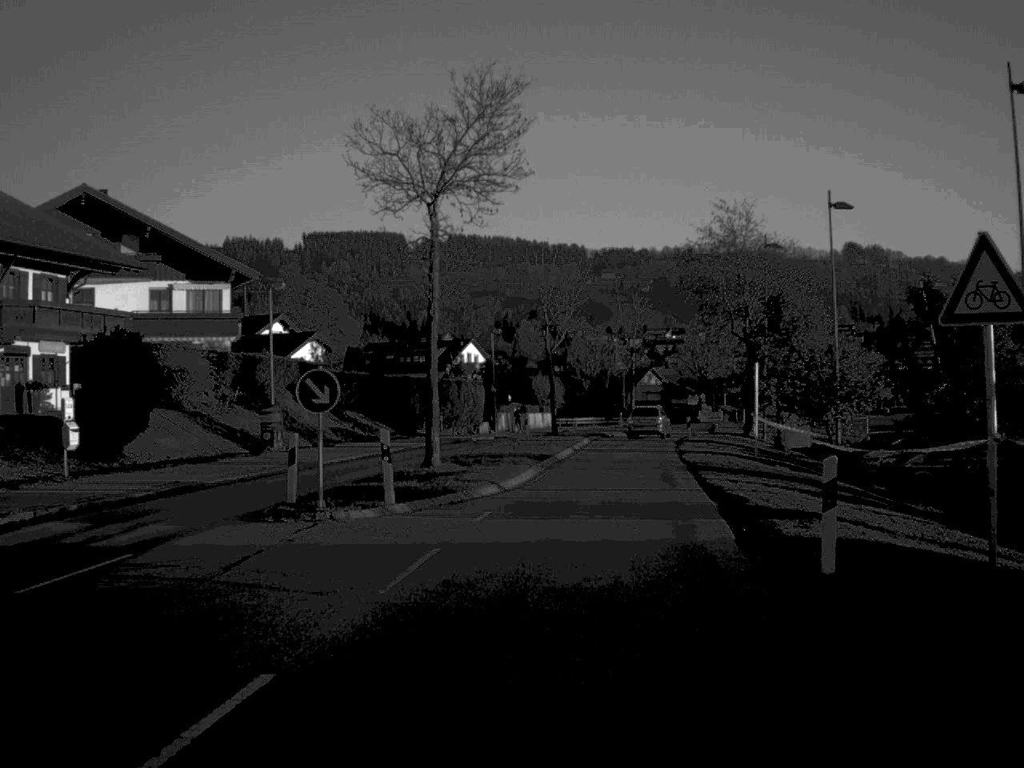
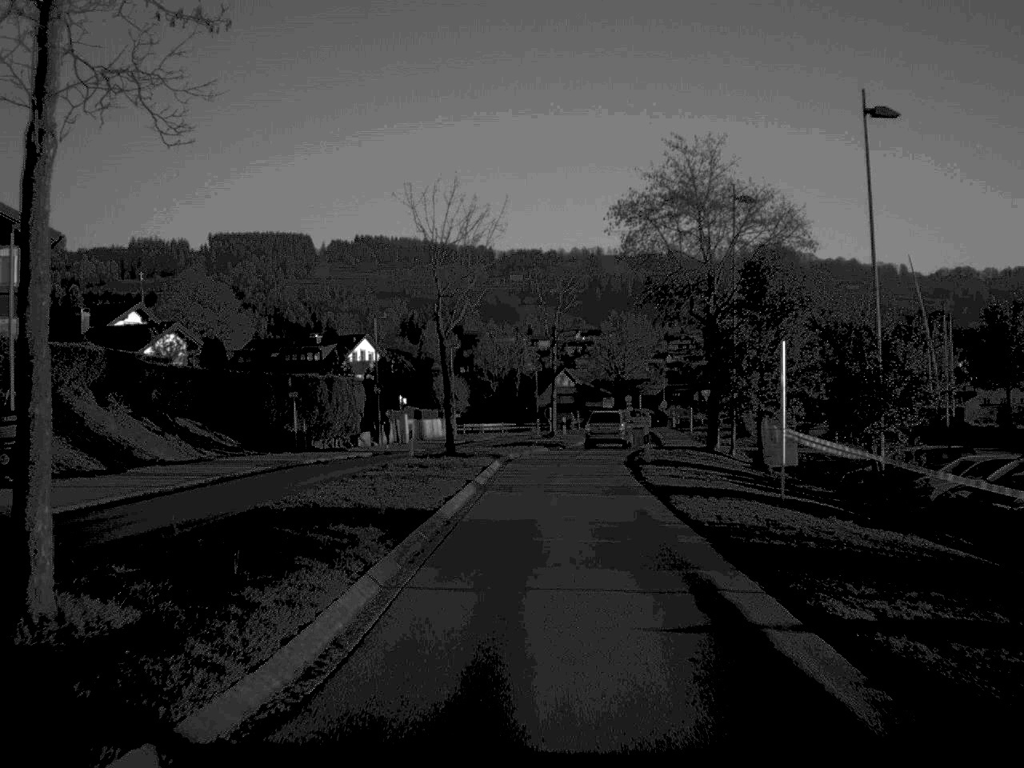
(+0.6, +16.2) m; +4°
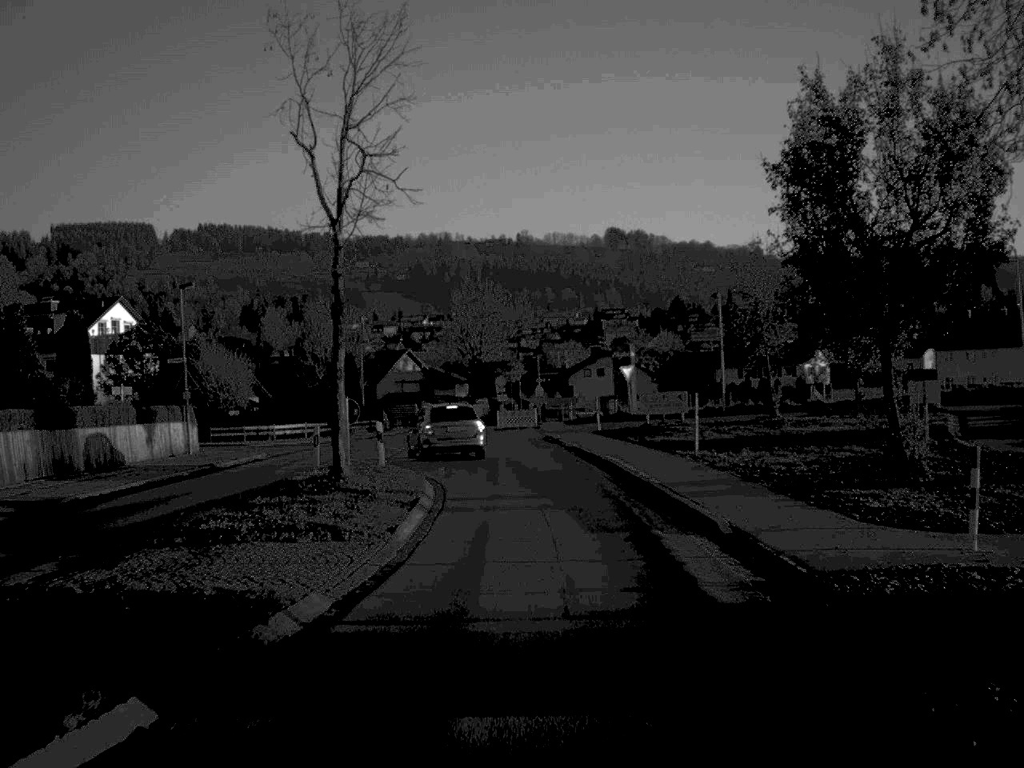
(+1.7, +39.9) m; +7°
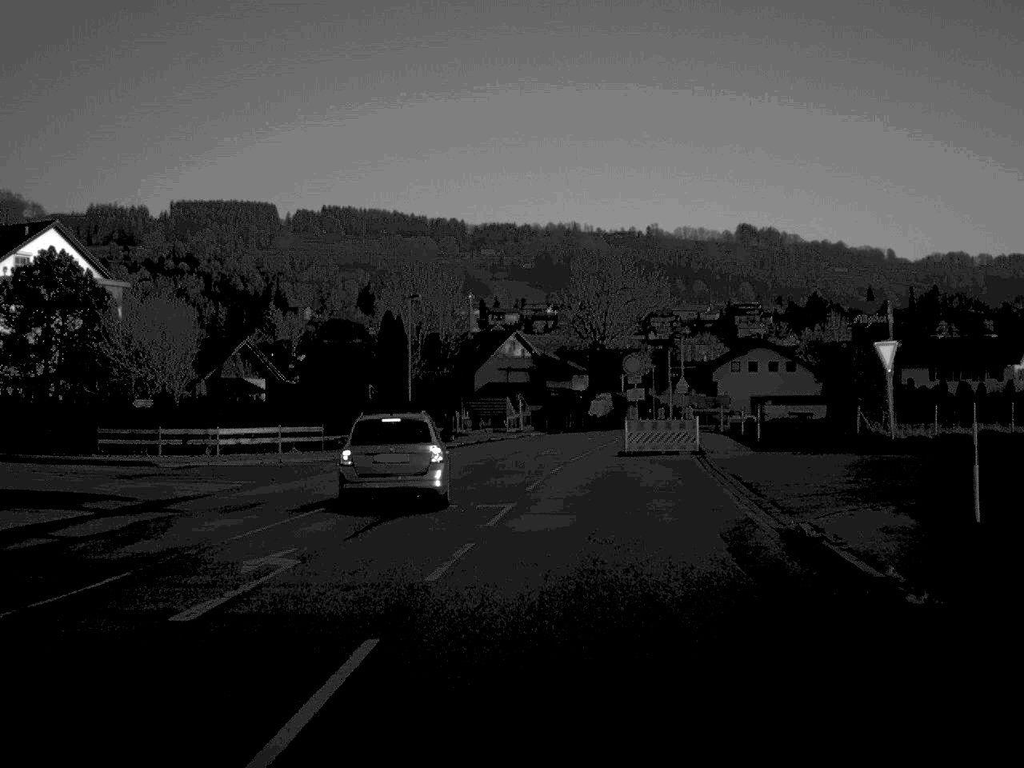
(-0.8, +32.5) m; -6°
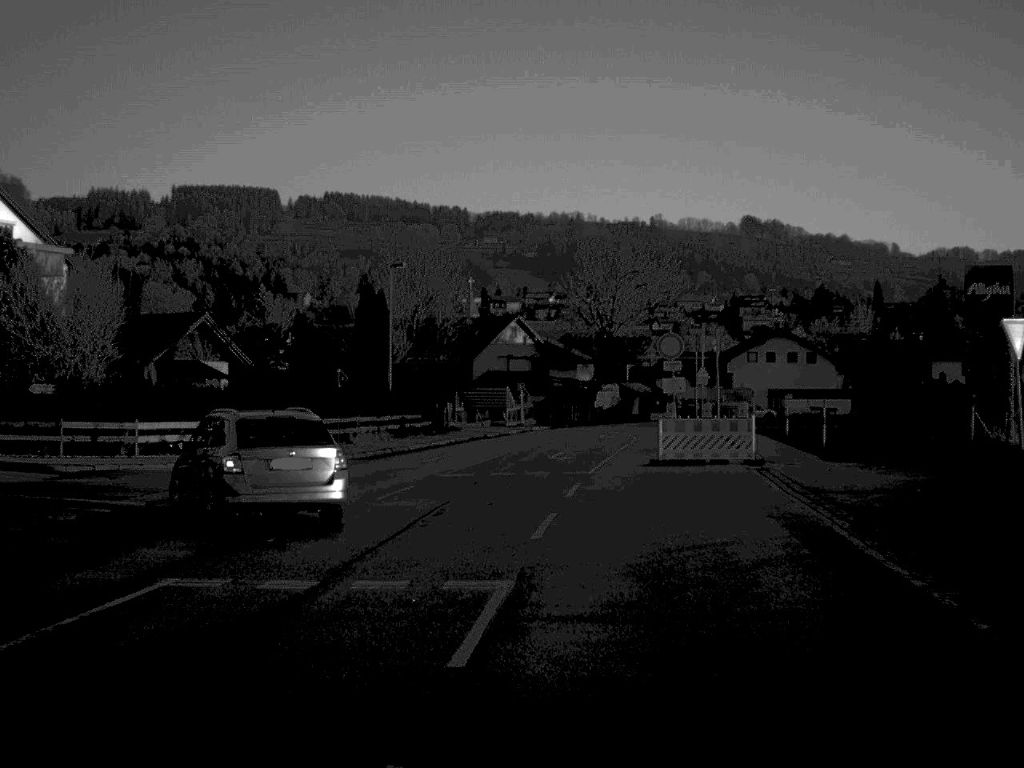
(0.0, +8.6) m; 0°
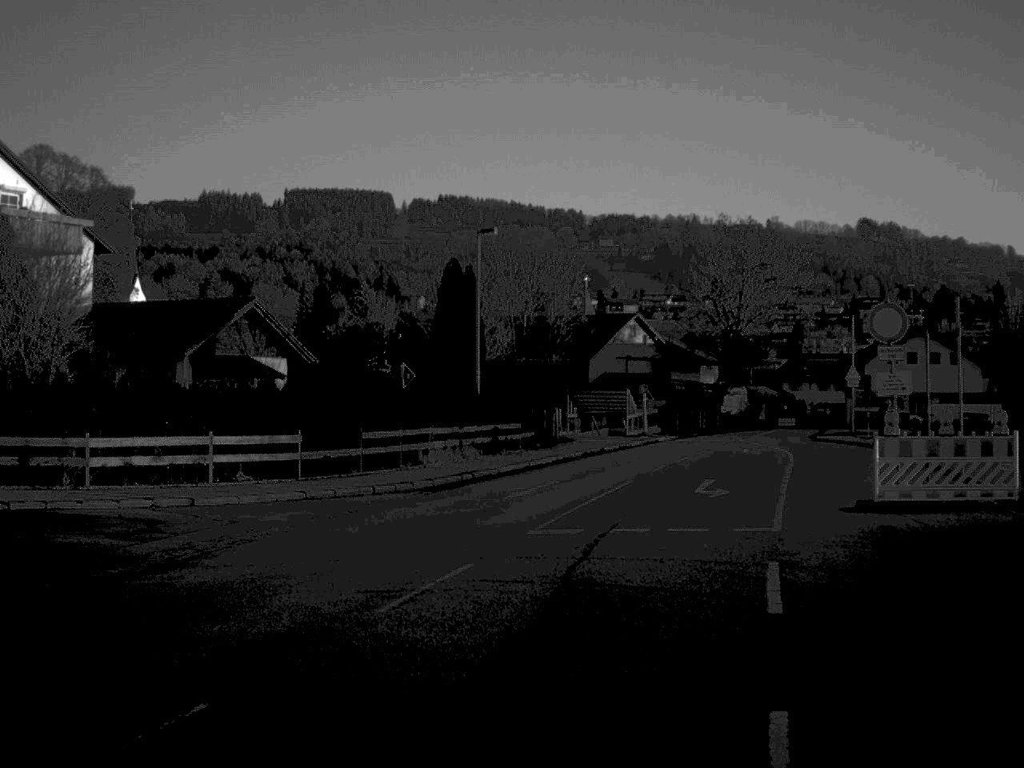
(-0.2, +10.3) m; -6°
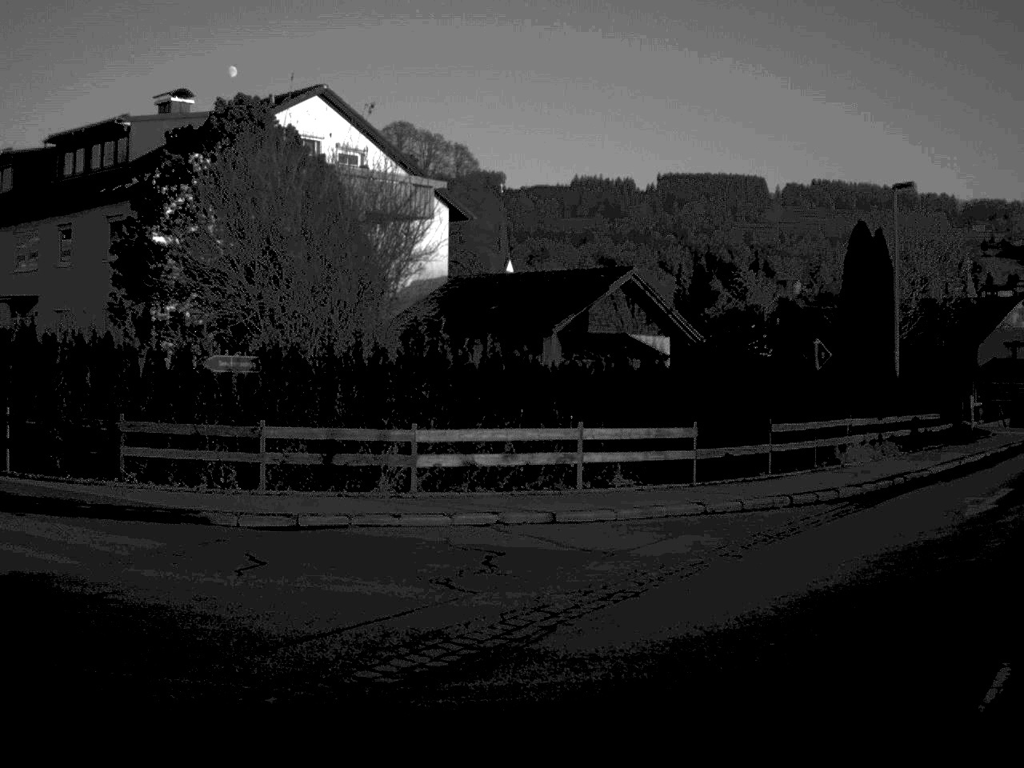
(-0.7, +5.2) m; -17°
